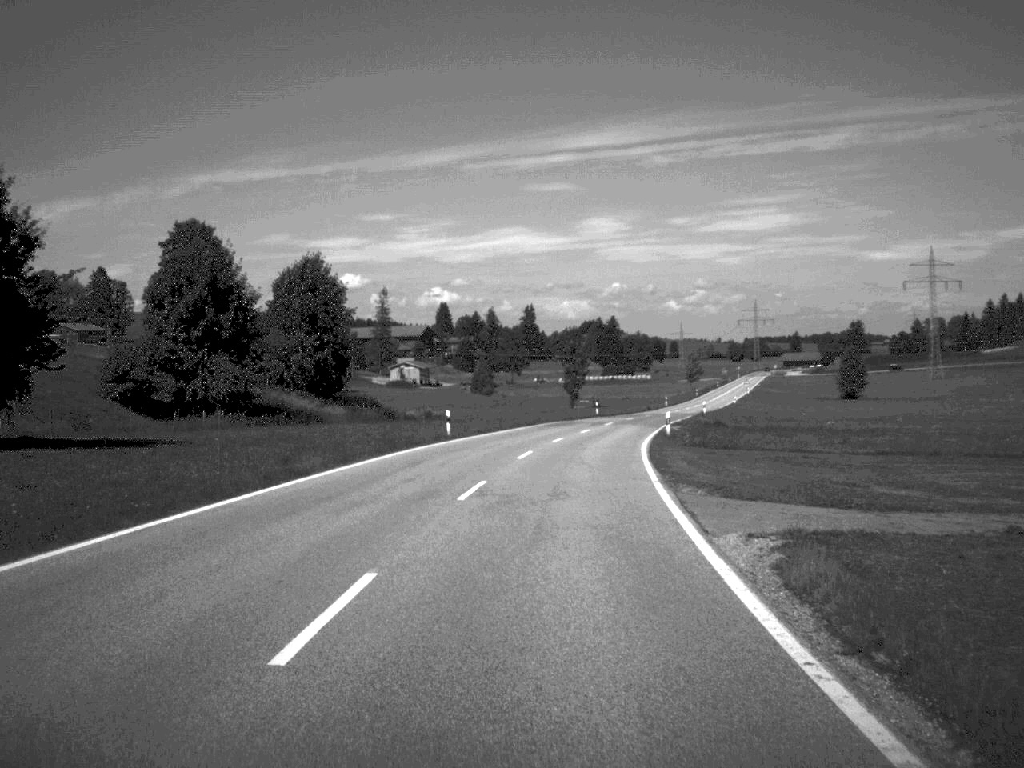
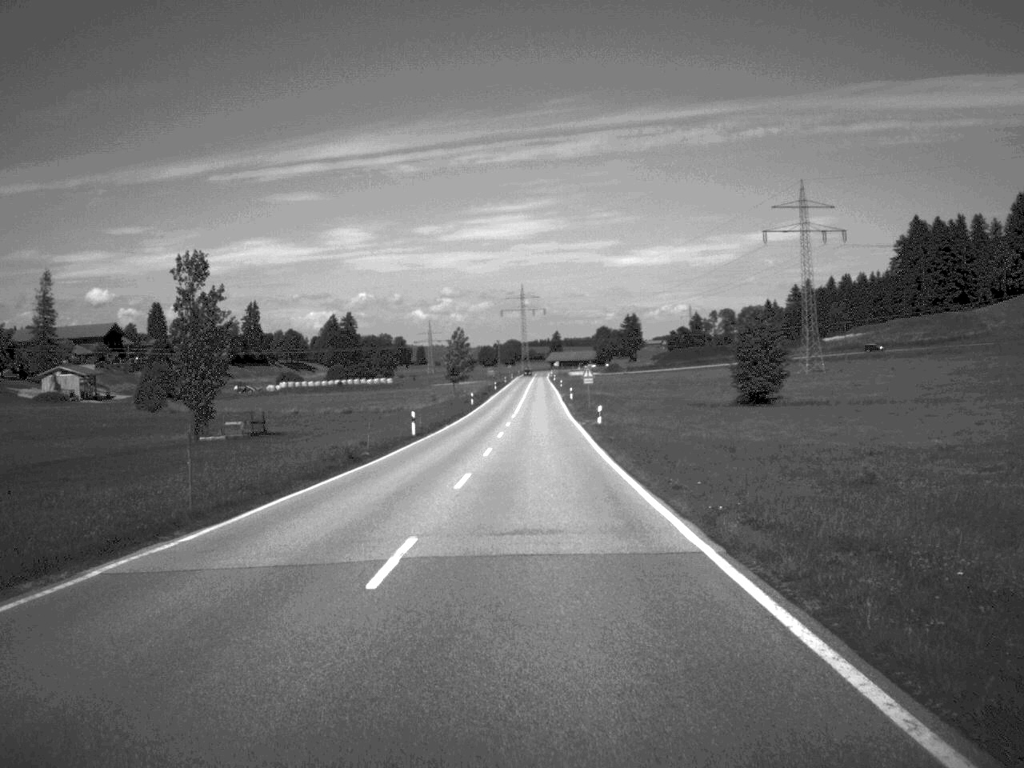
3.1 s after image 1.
(+9.8, +90.0) m; +11°
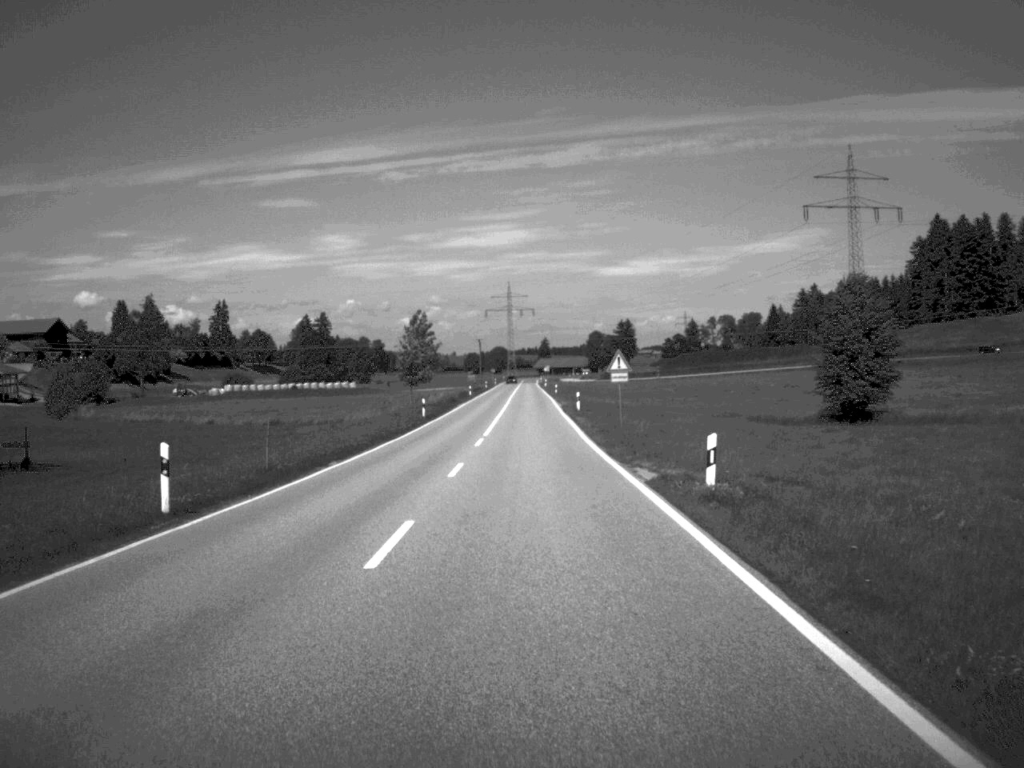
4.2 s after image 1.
(+0.2, +35.2) m; 0°
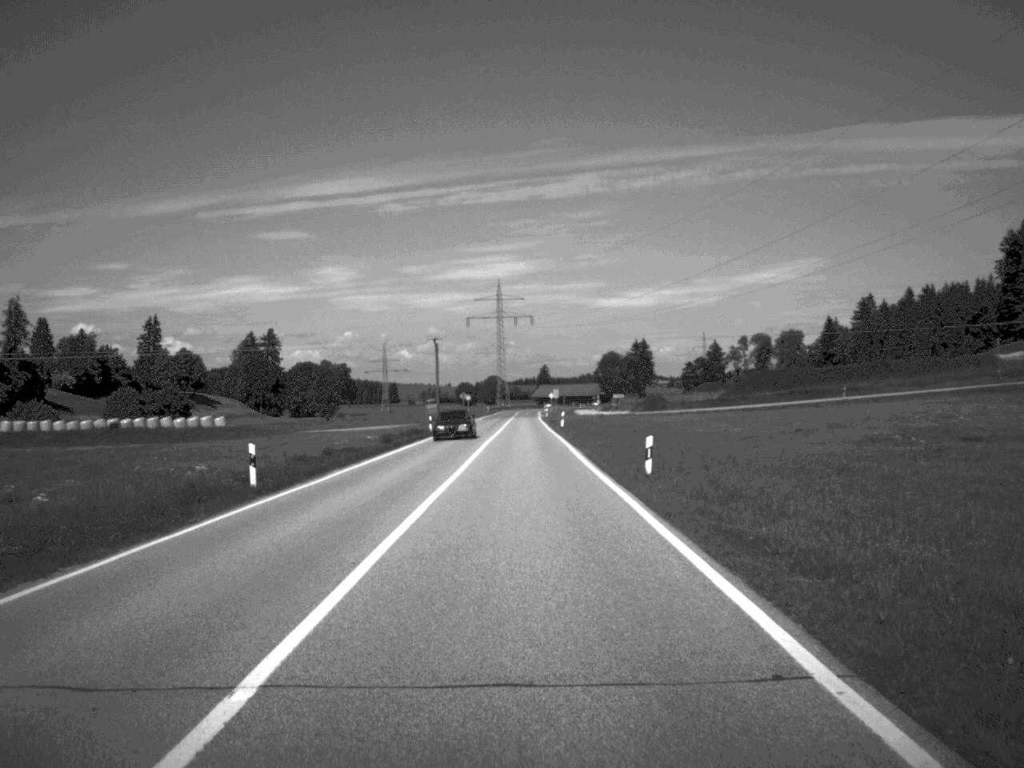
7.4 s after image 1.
(+0.1, +91.2) m; 0°
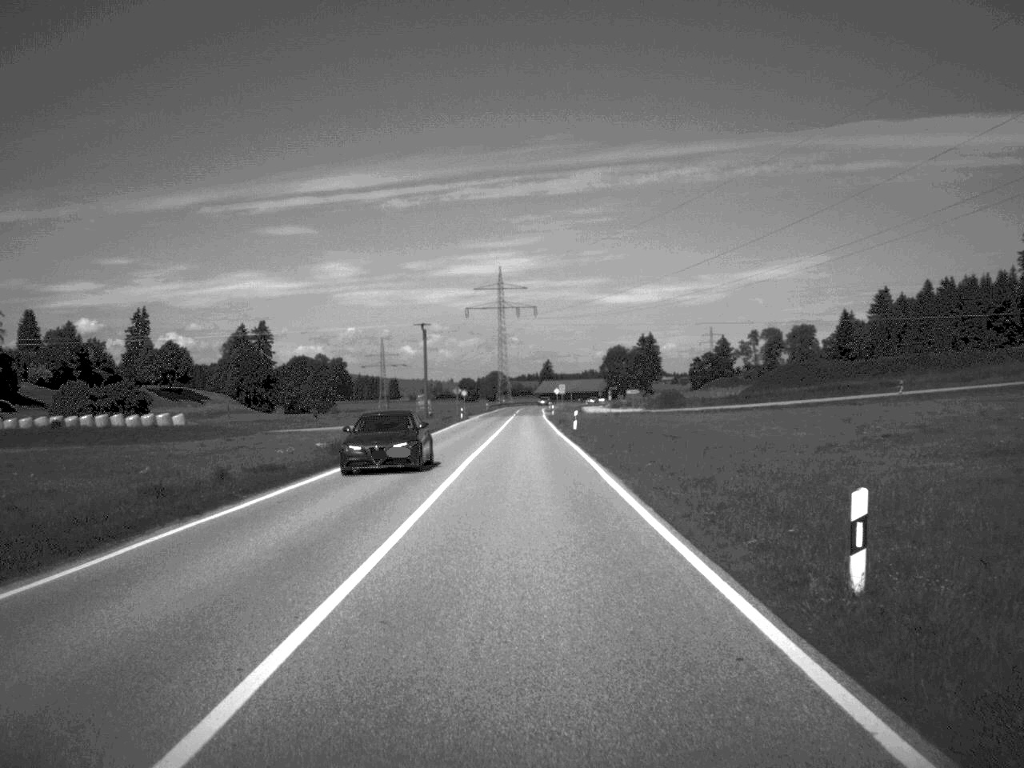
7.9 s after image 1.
(0.0, +15.8) m; 0°
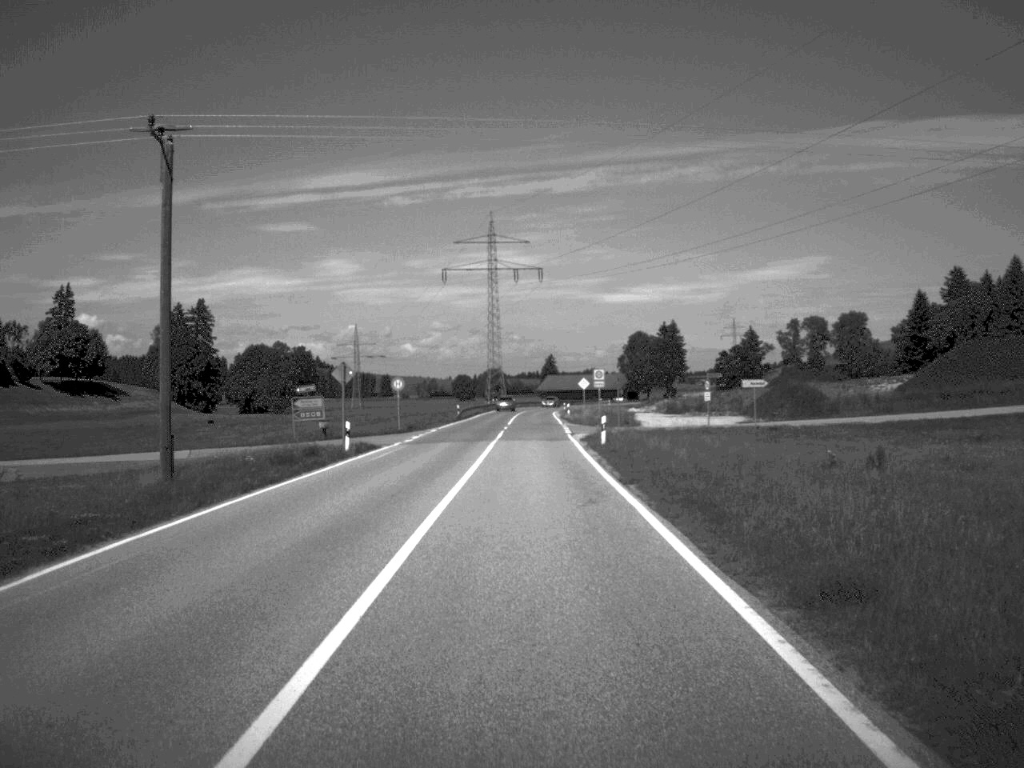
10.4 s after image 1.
(-0.3, +69.4) m; 0°
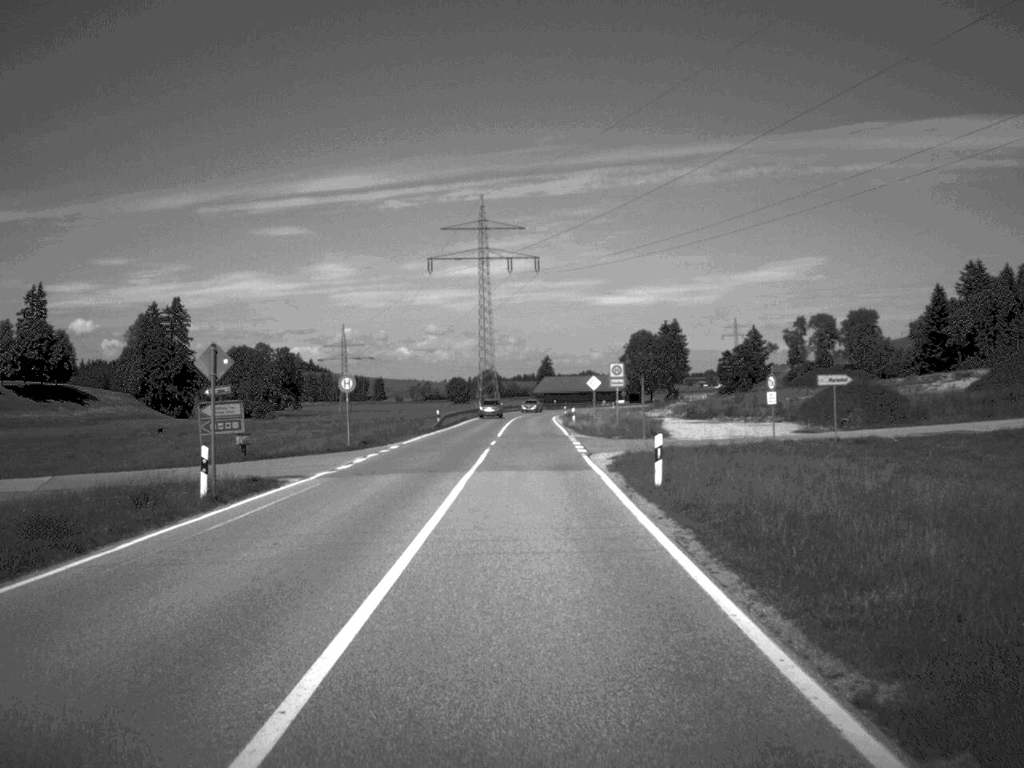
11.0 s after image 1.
(0.0, +16.9) m; 0°
